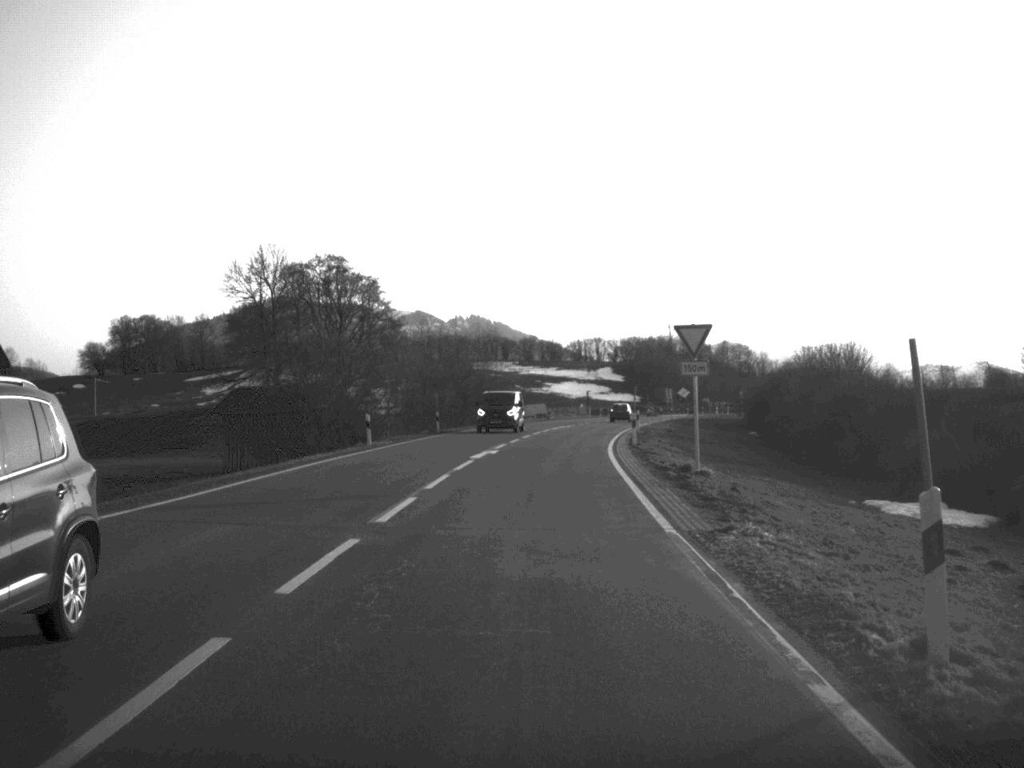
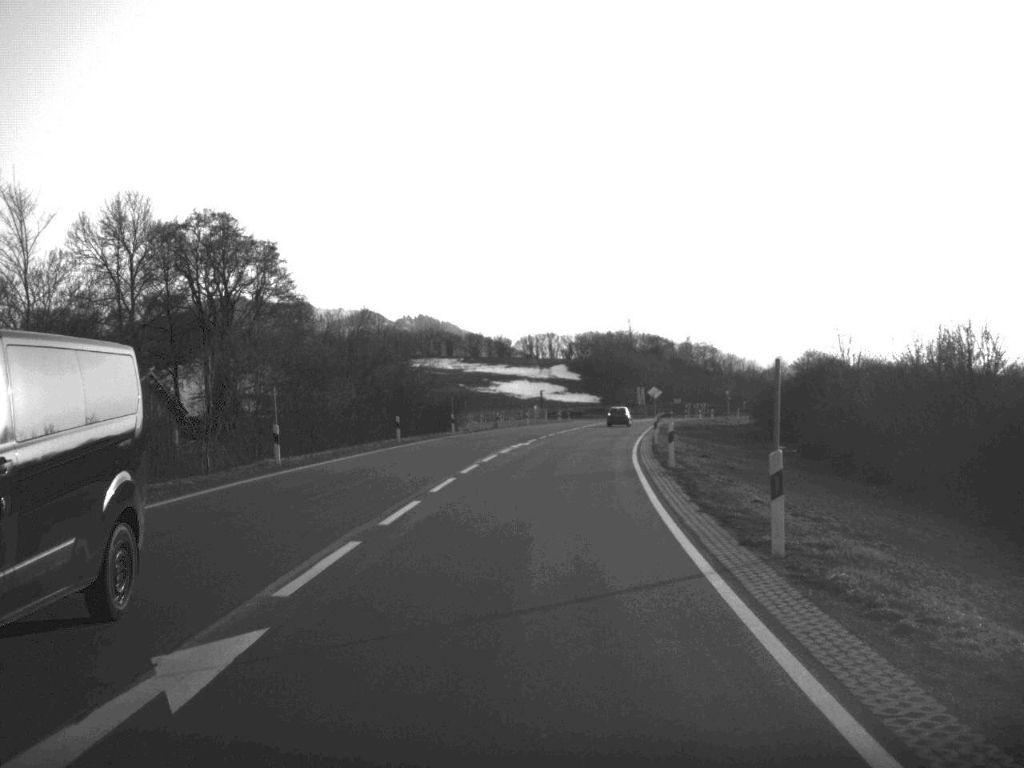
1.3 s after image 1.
(+0.6, +29.6) m; +2°
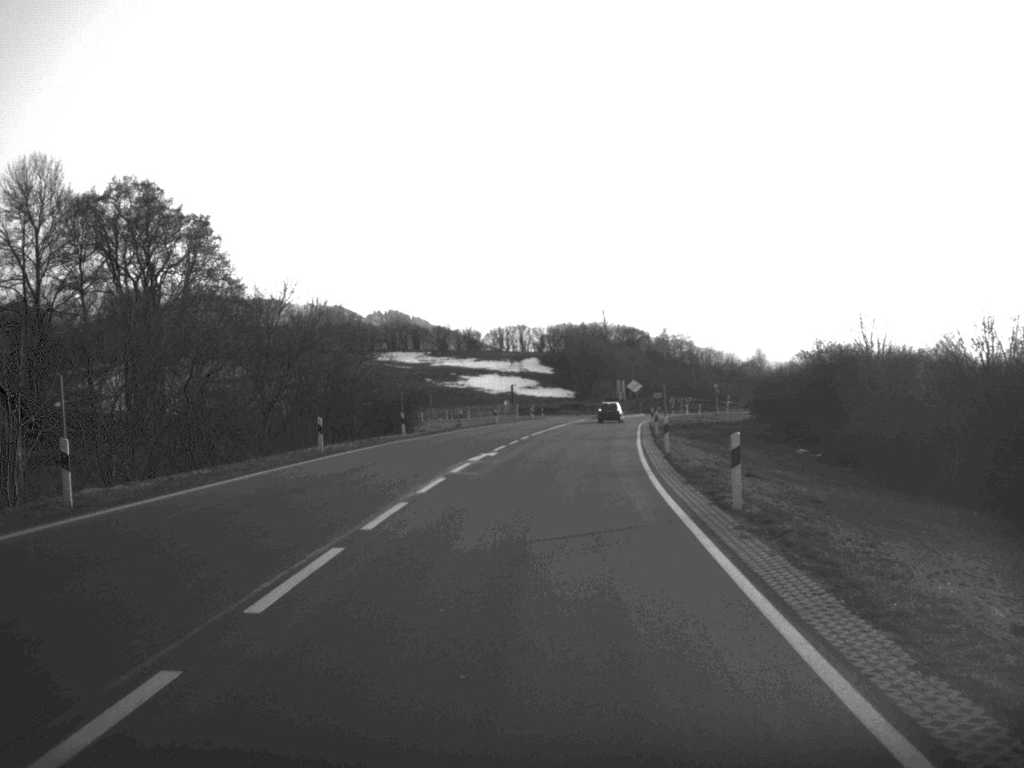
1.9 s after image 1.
(+0.1, +12.8) m; +1°
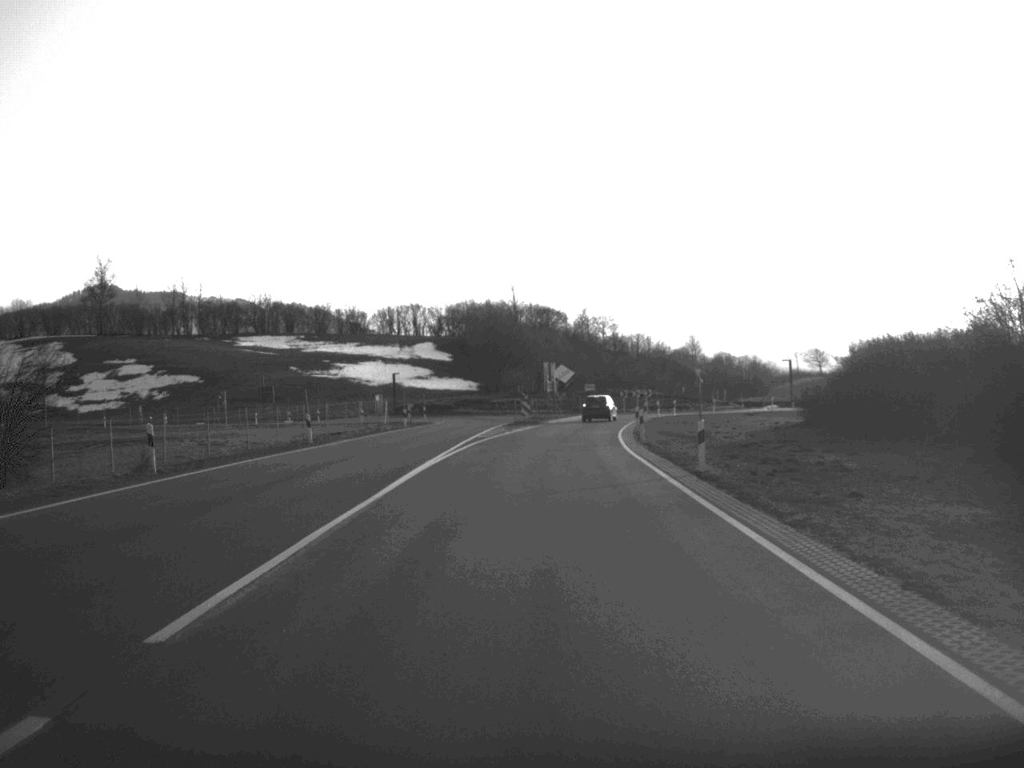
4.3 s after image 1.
(+1.9, +48.6) m; +4°
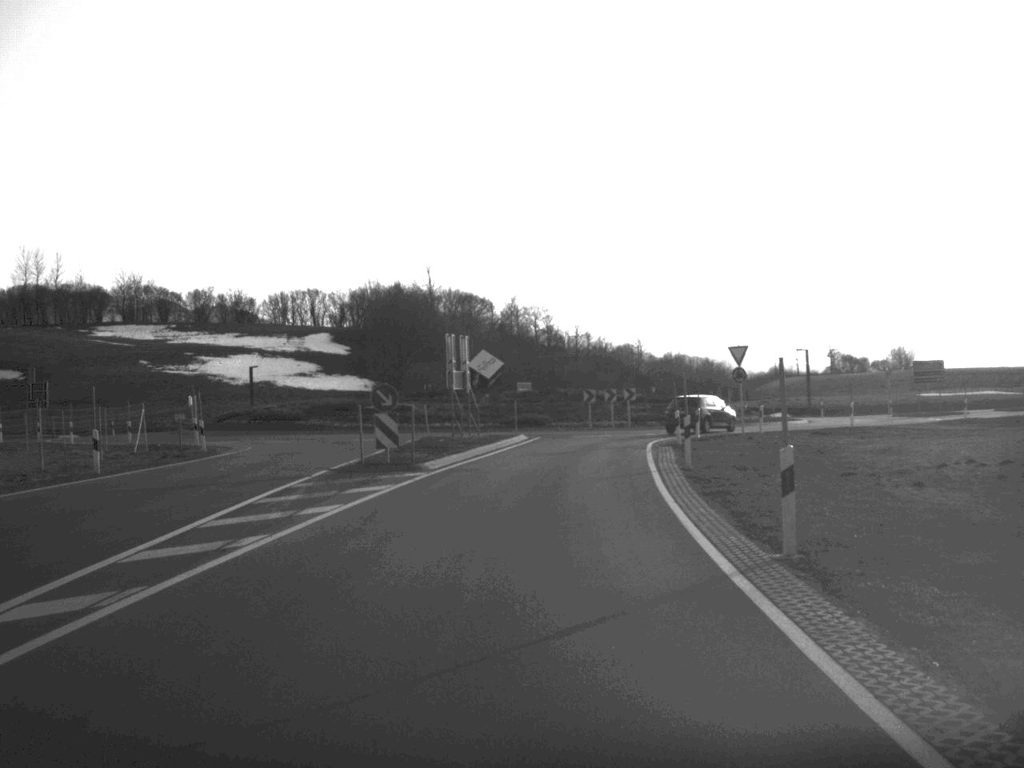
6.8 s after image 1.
(+1.3, +40.6) m; +3°
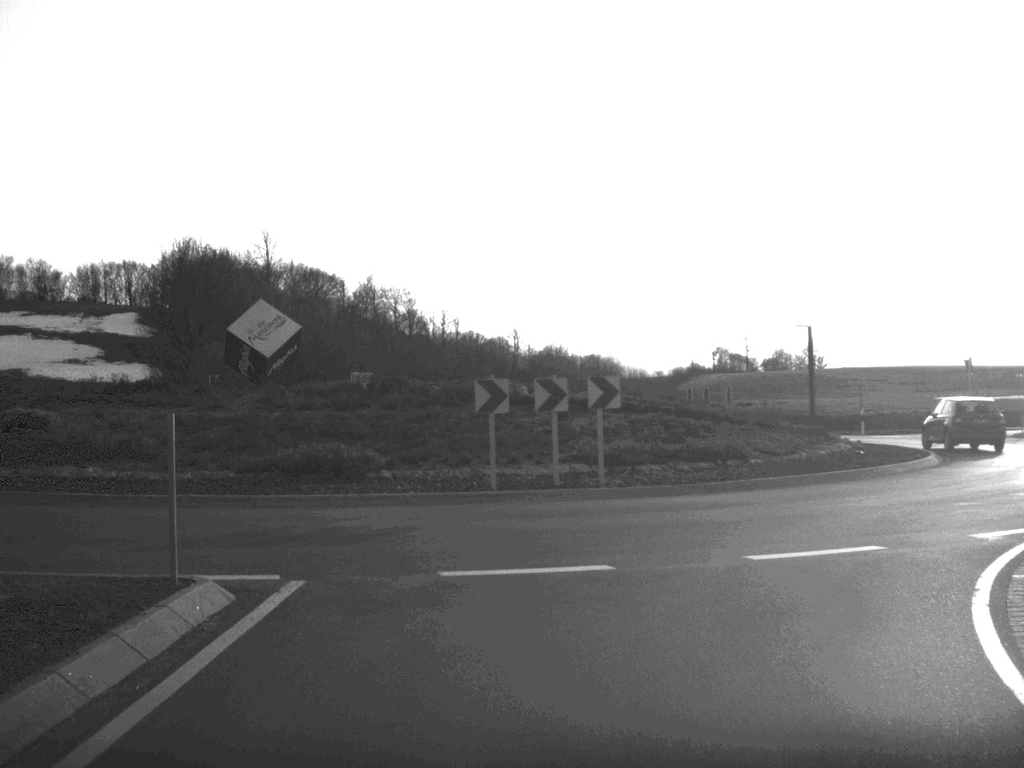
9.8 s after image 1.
(+1.1, +36.5) m; +6°
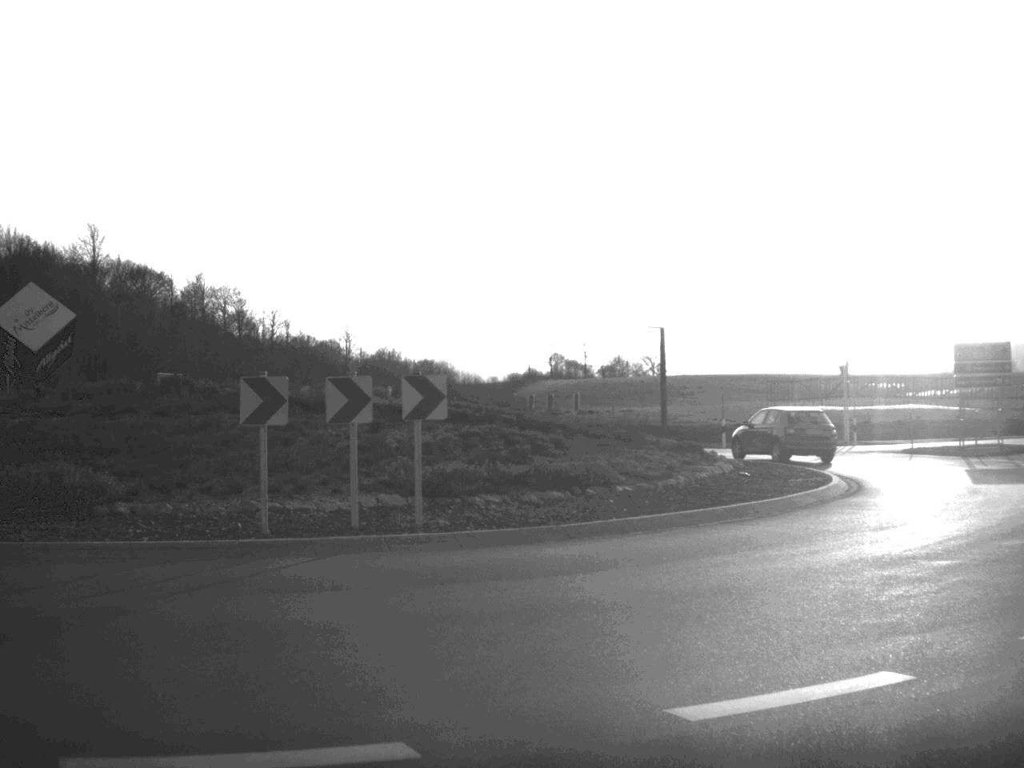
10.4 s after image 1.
(+0.3, +5.7) m; +8°
